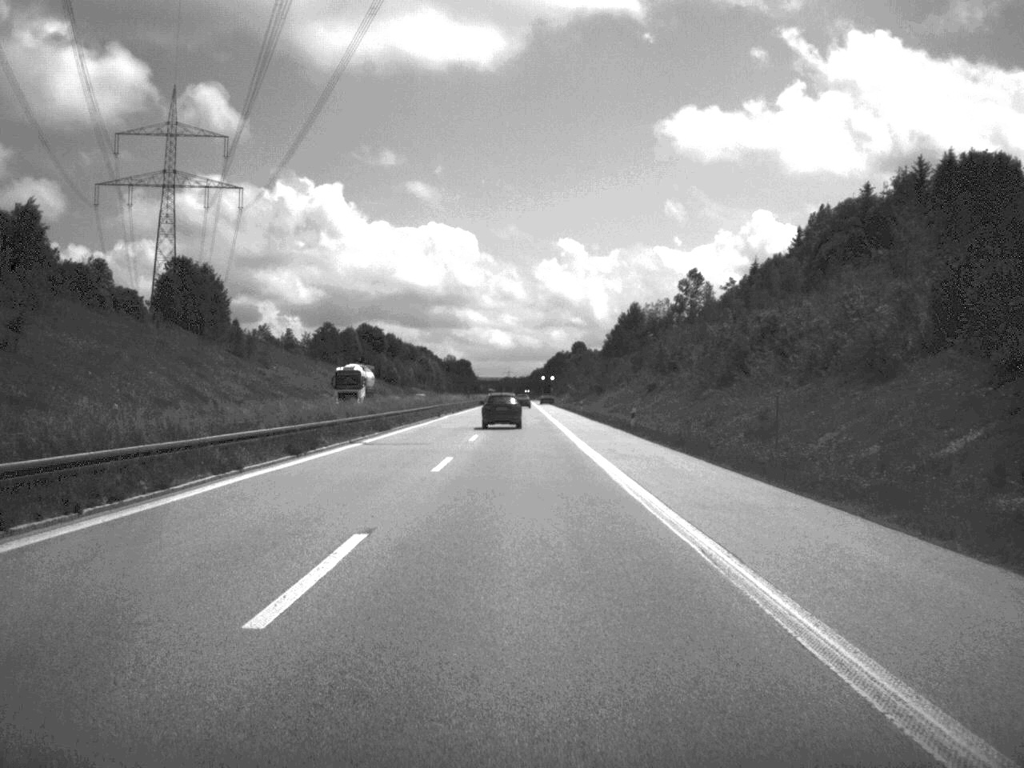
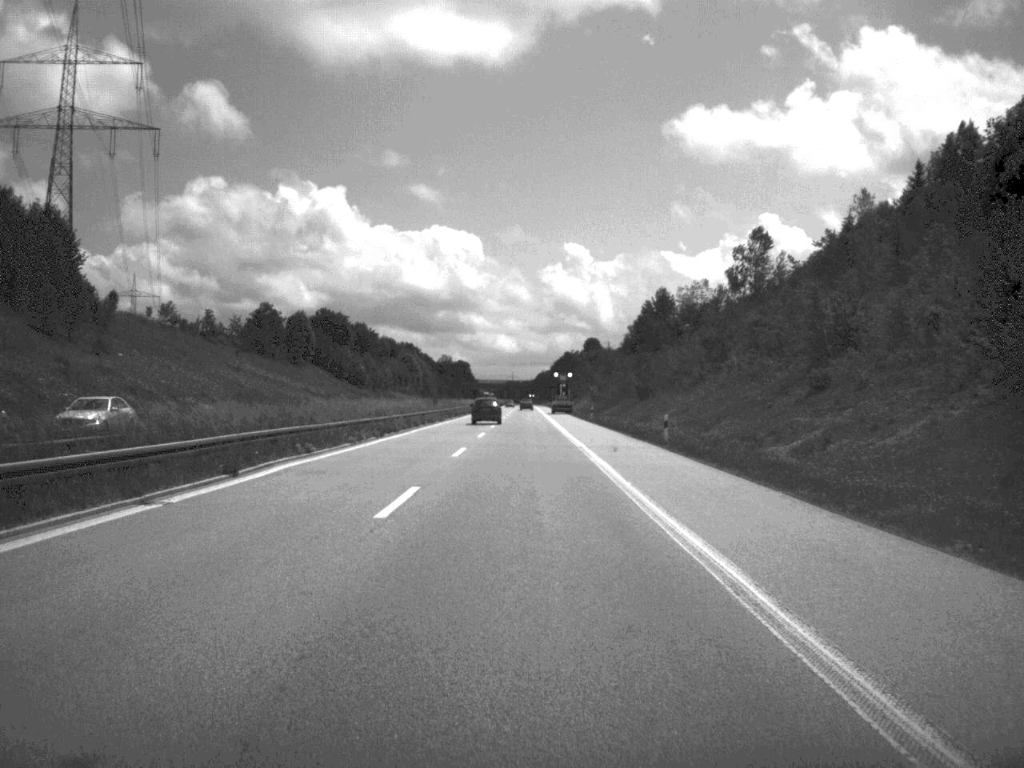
(-0.1, +62.8) m; 0°
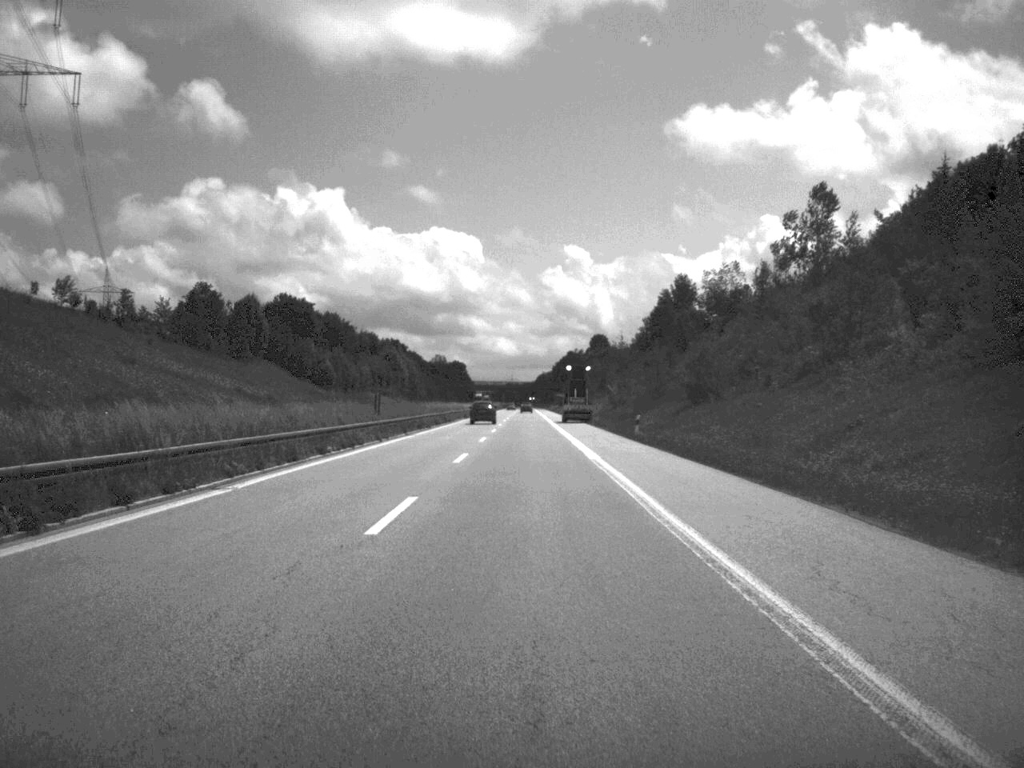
(-0.1, +37.2) m; 0°
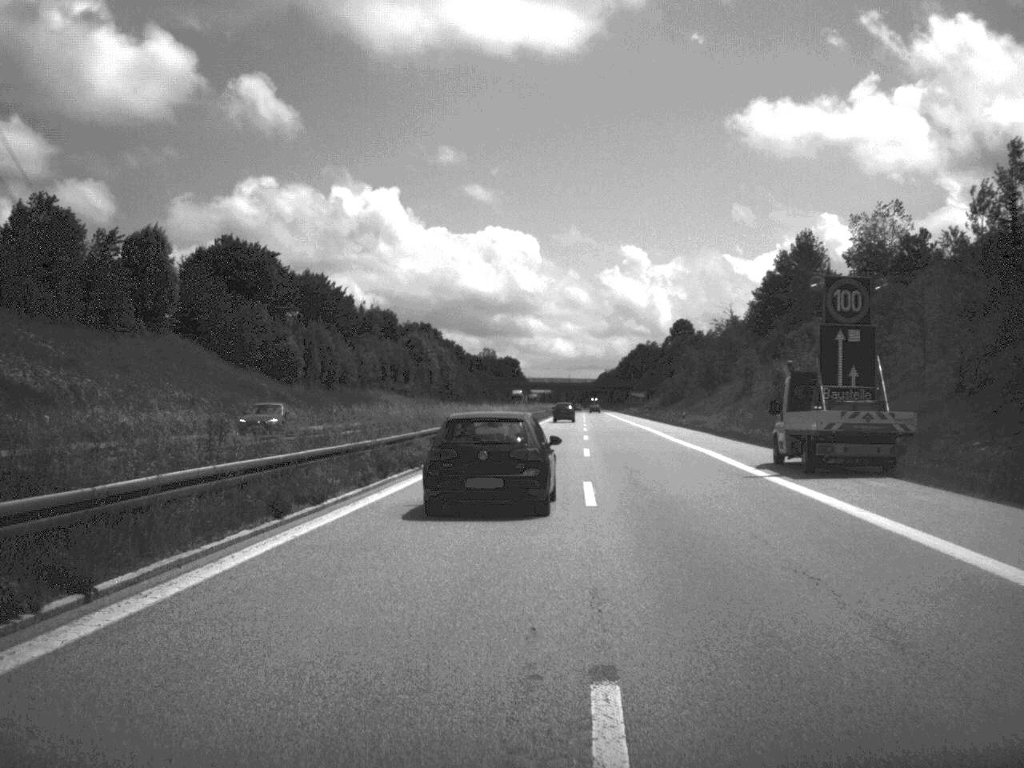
(-1.9, +67.0) m; -3°
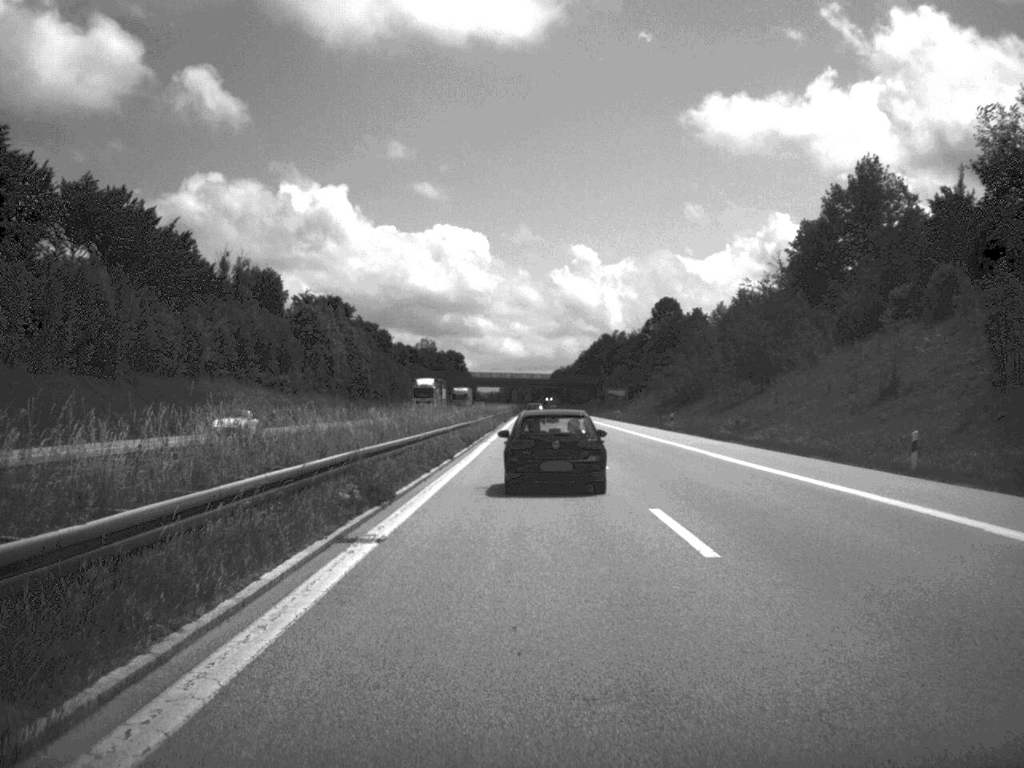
(+0.9, +59.5) m; +2°
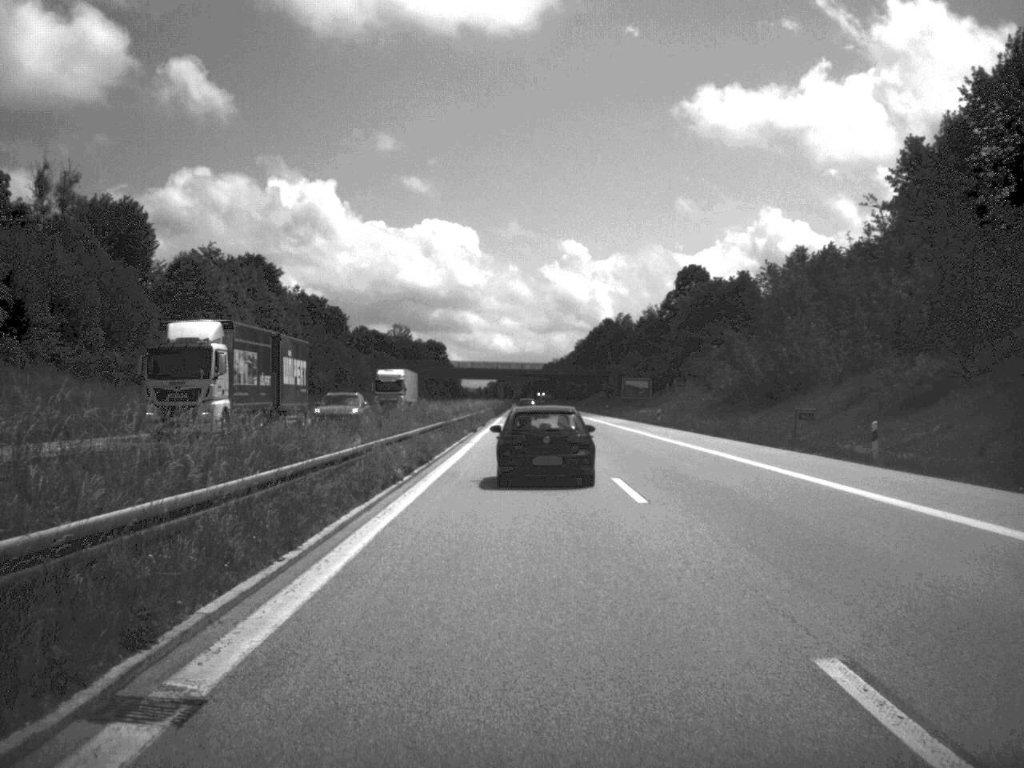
(+0.2, +47.0) m; 0°
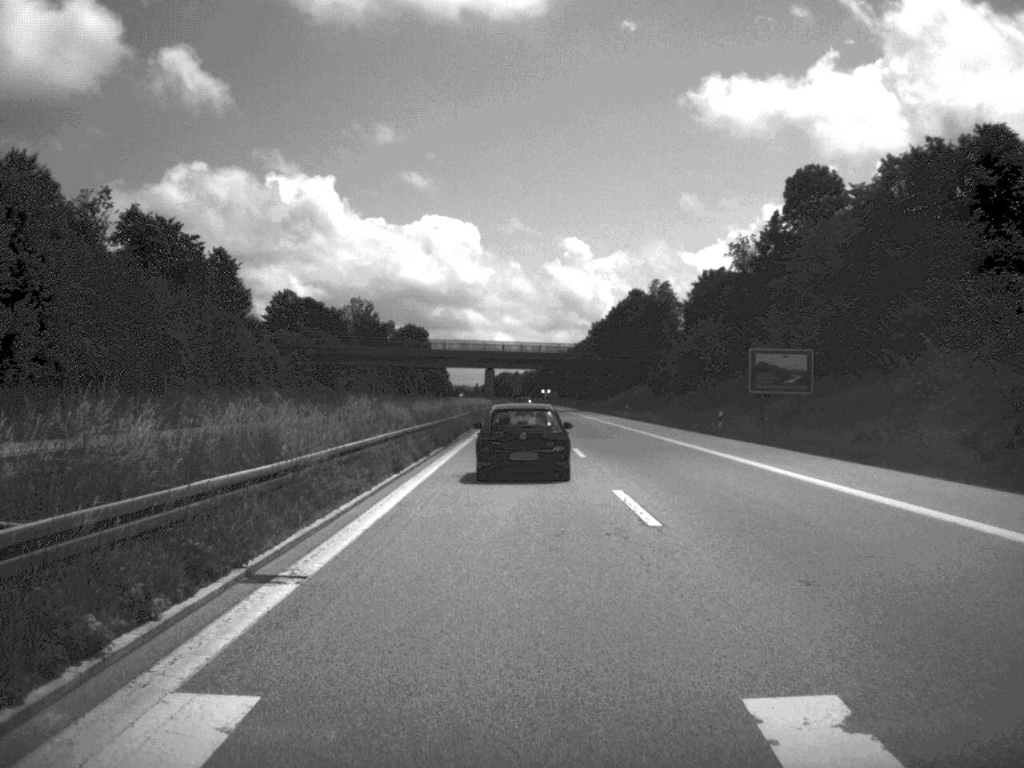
(-0.2, +74.5) m; 0°
